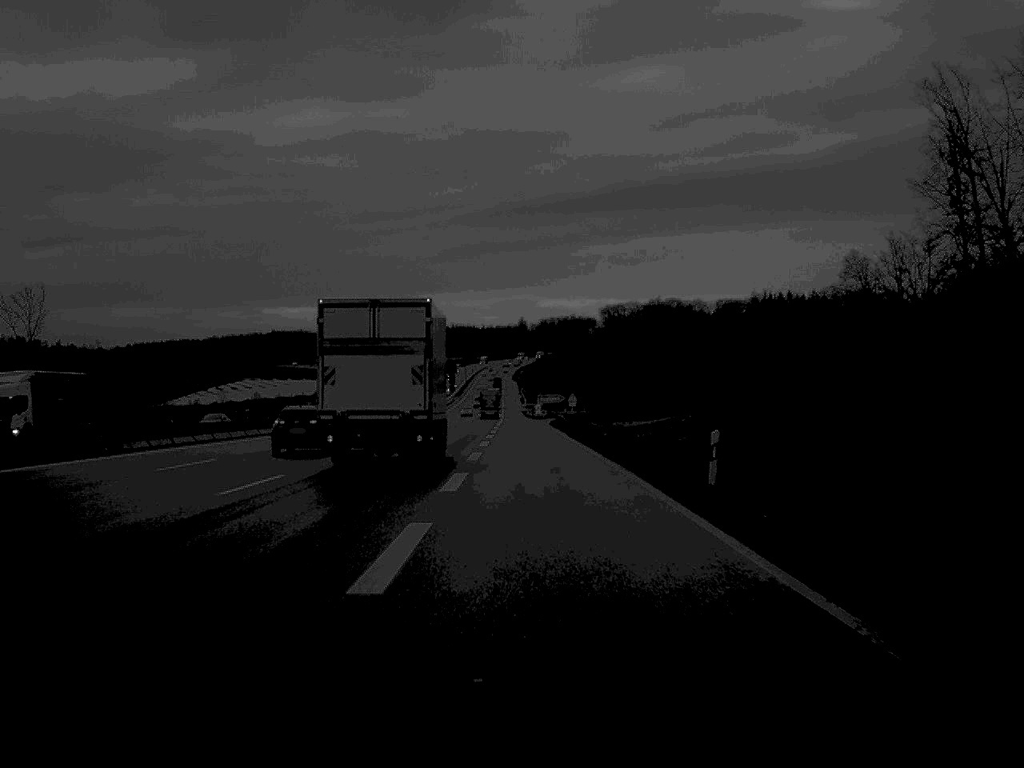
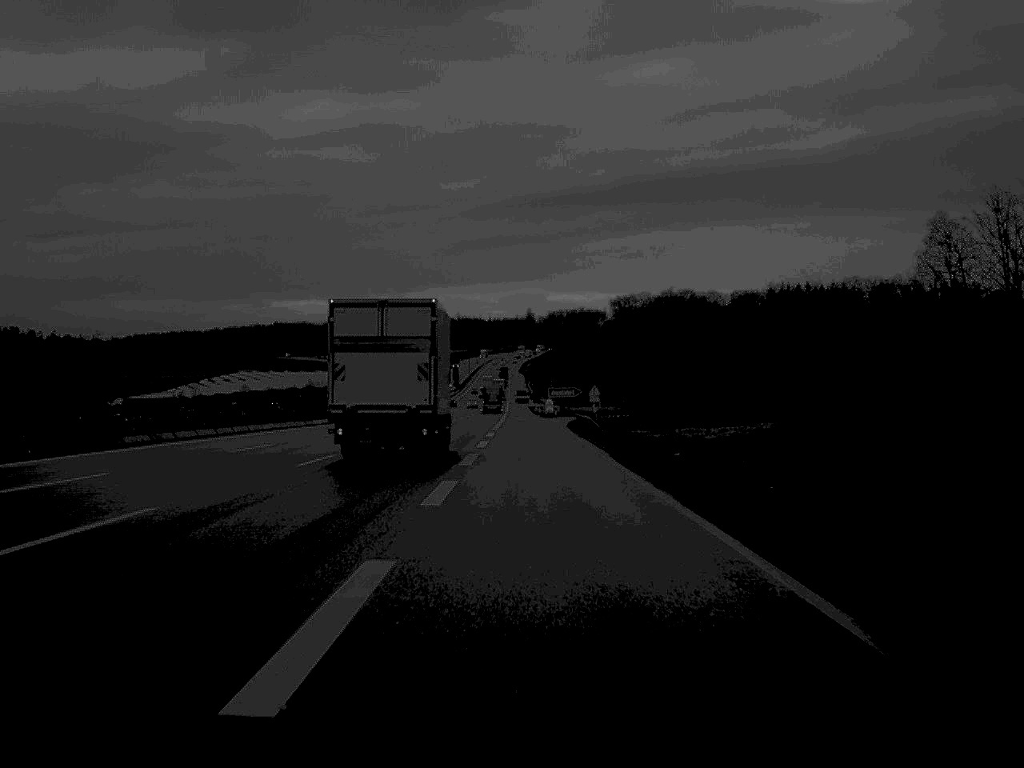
(-0.1, +28.0) m; 0°
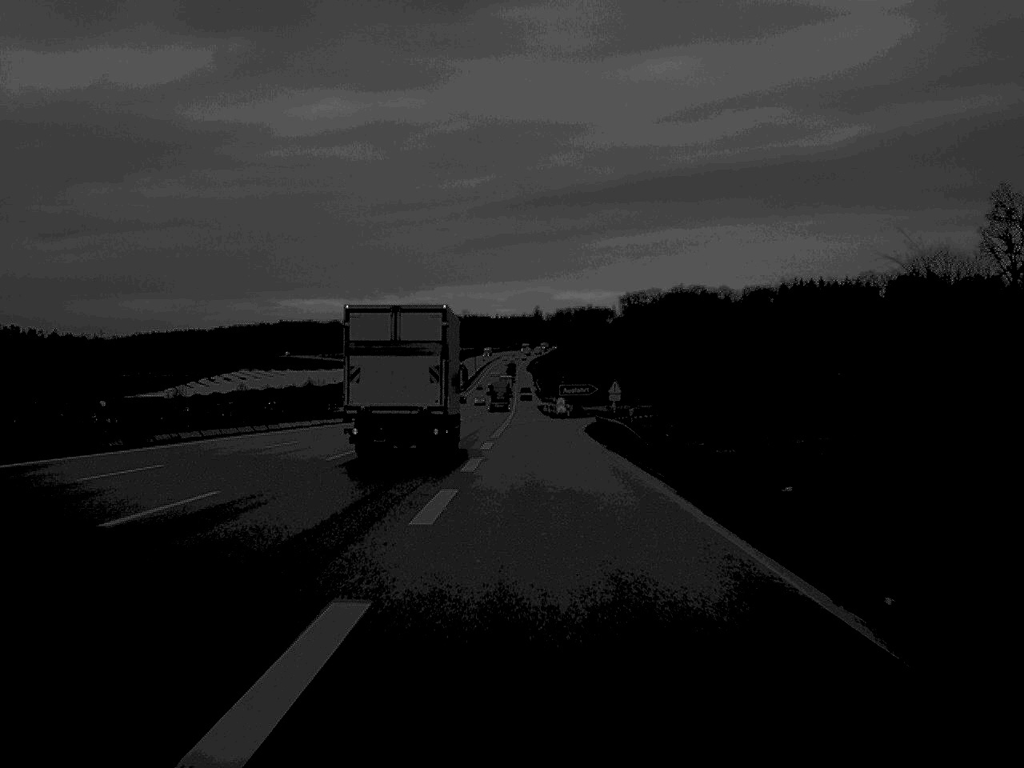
(0.0, +13.7) m; 0°
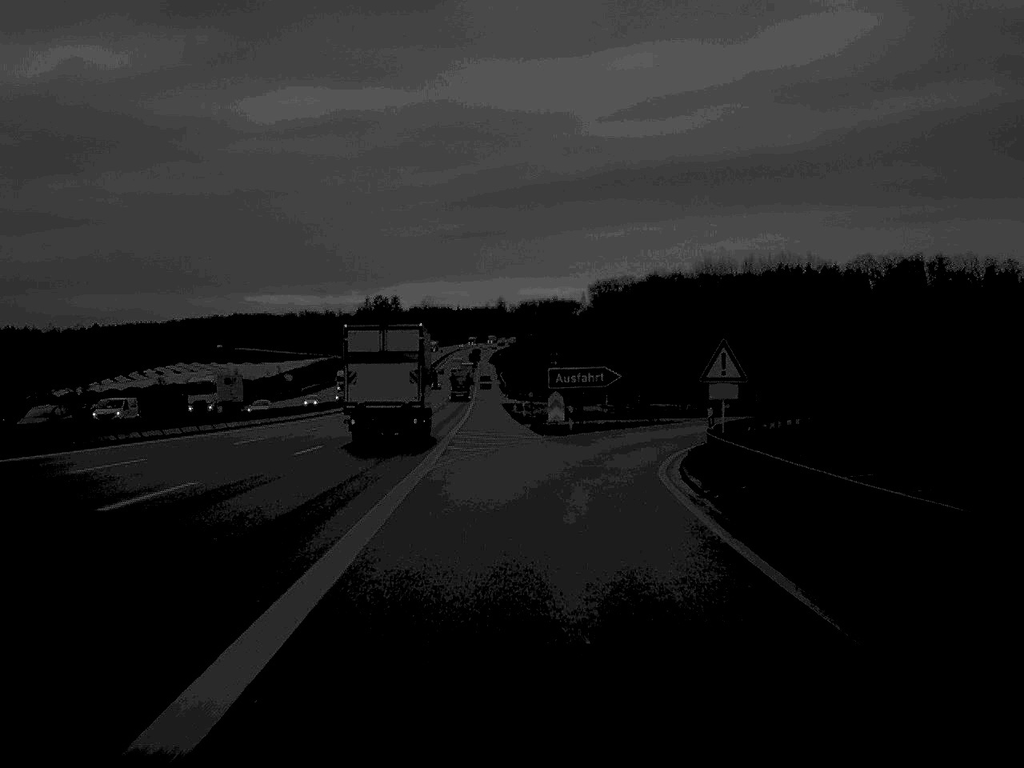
(+0.1, +51.7) m; +2°
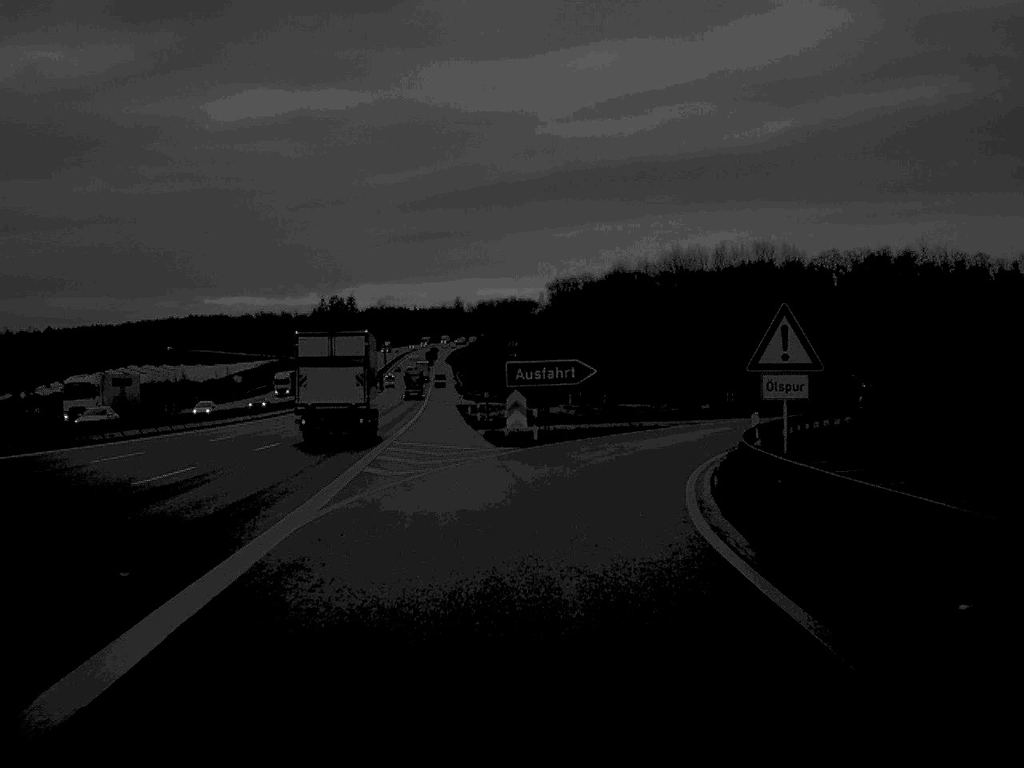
(+0.2, +11.4) m; +2°
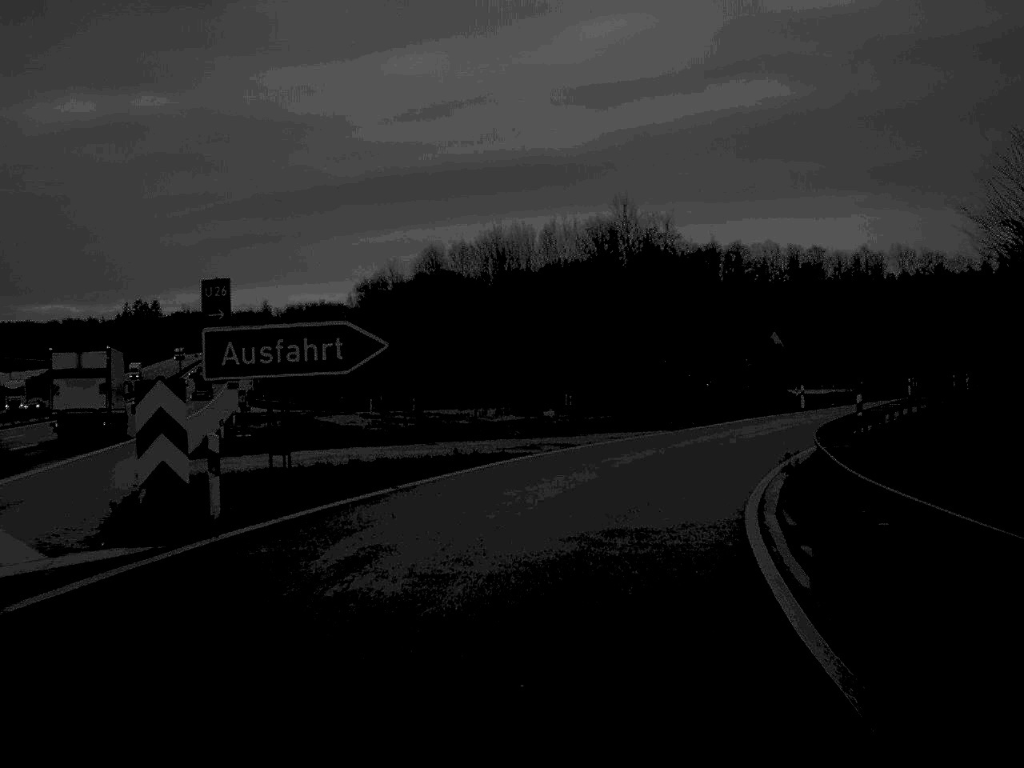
(+1.6, +24.6) m; +9°
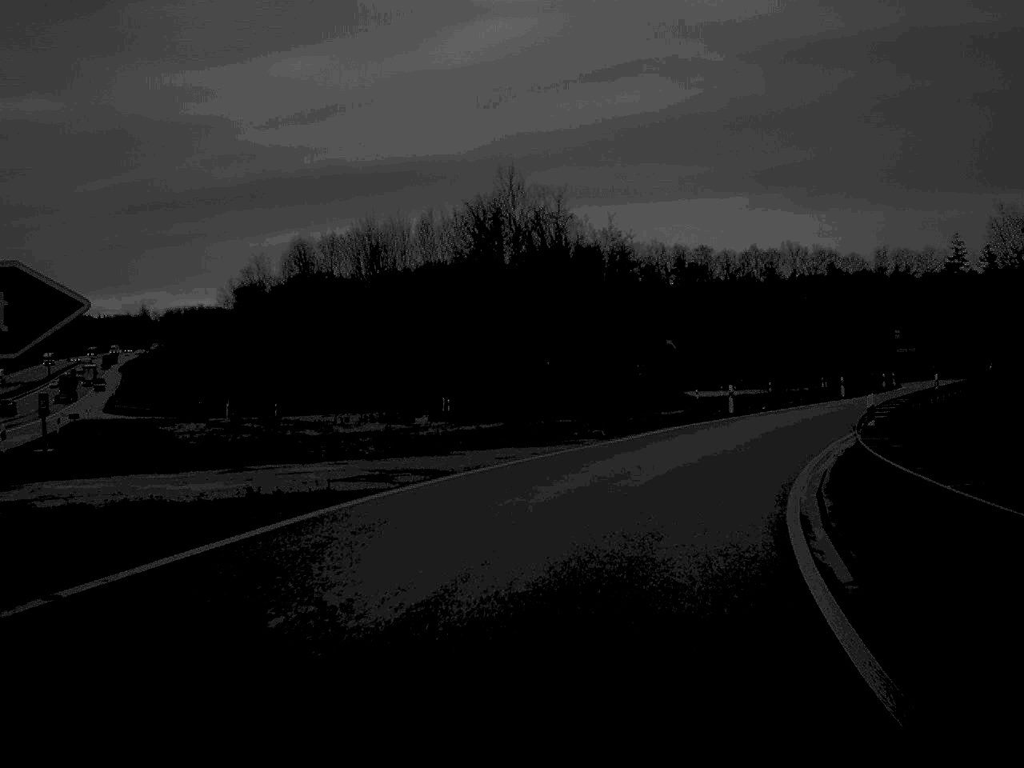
(+0.5, +10.8) m; +5°
